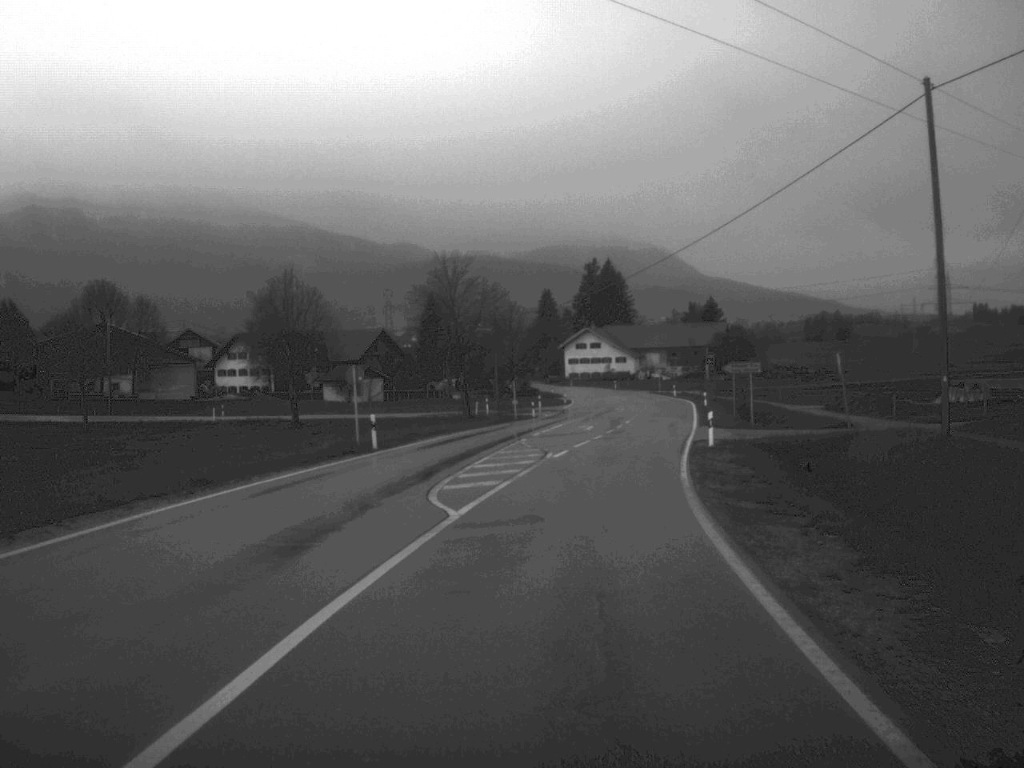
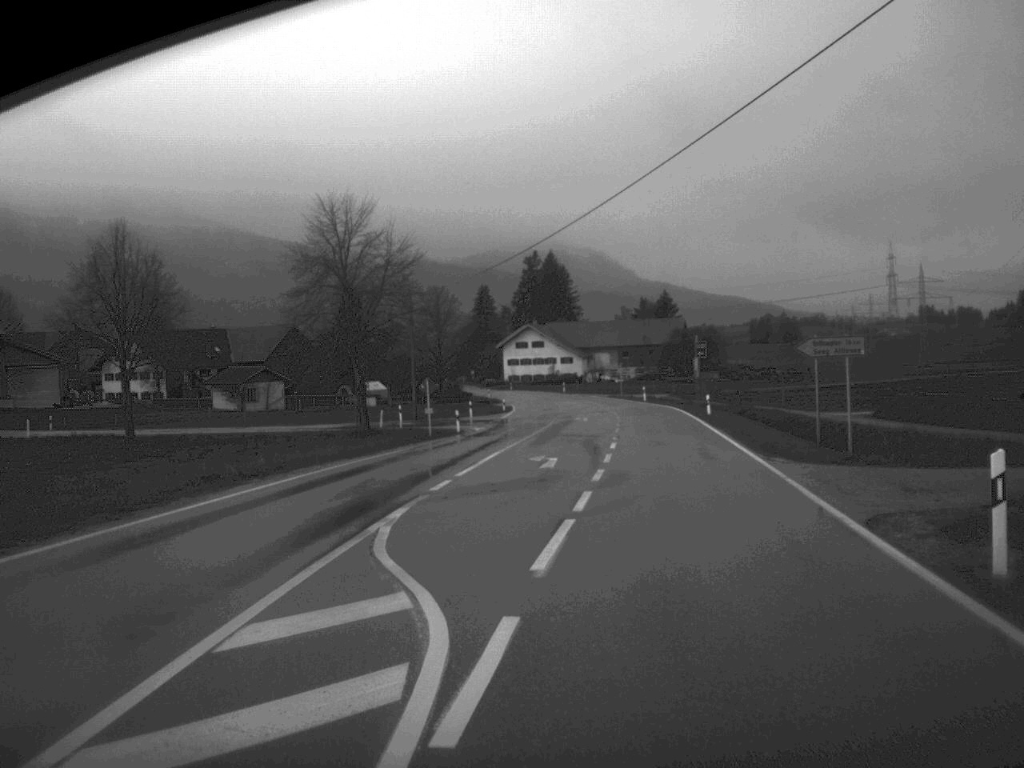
(+0.7, +26.1) m; +3°
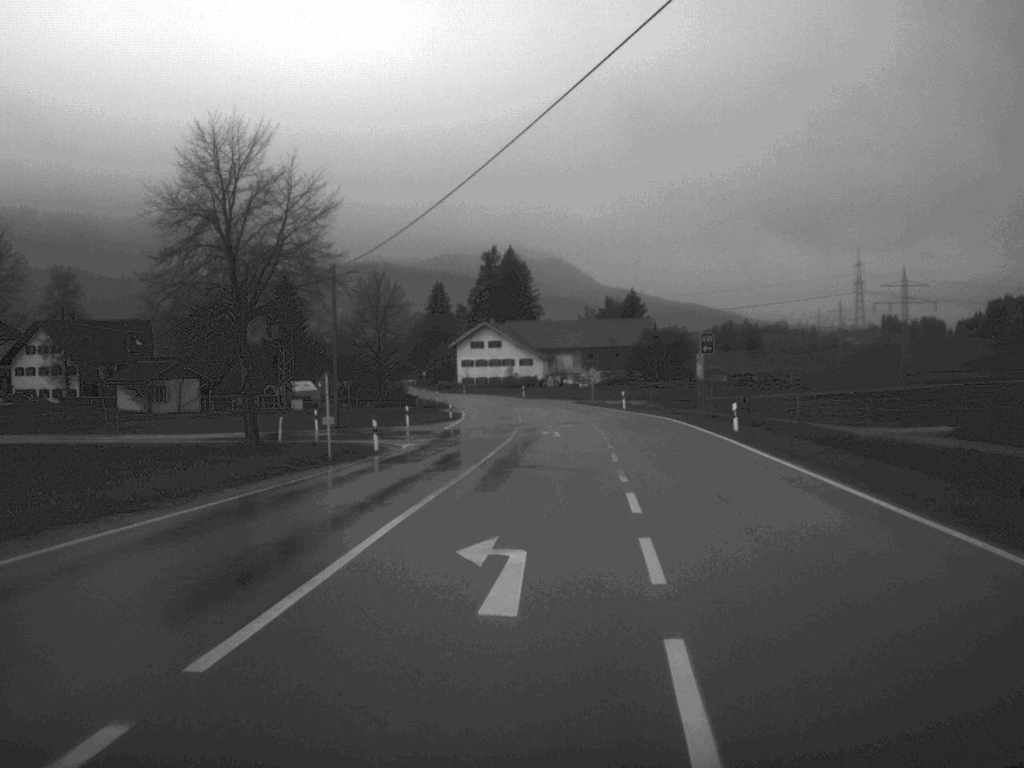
(+0.3, +17.3) m; +2°
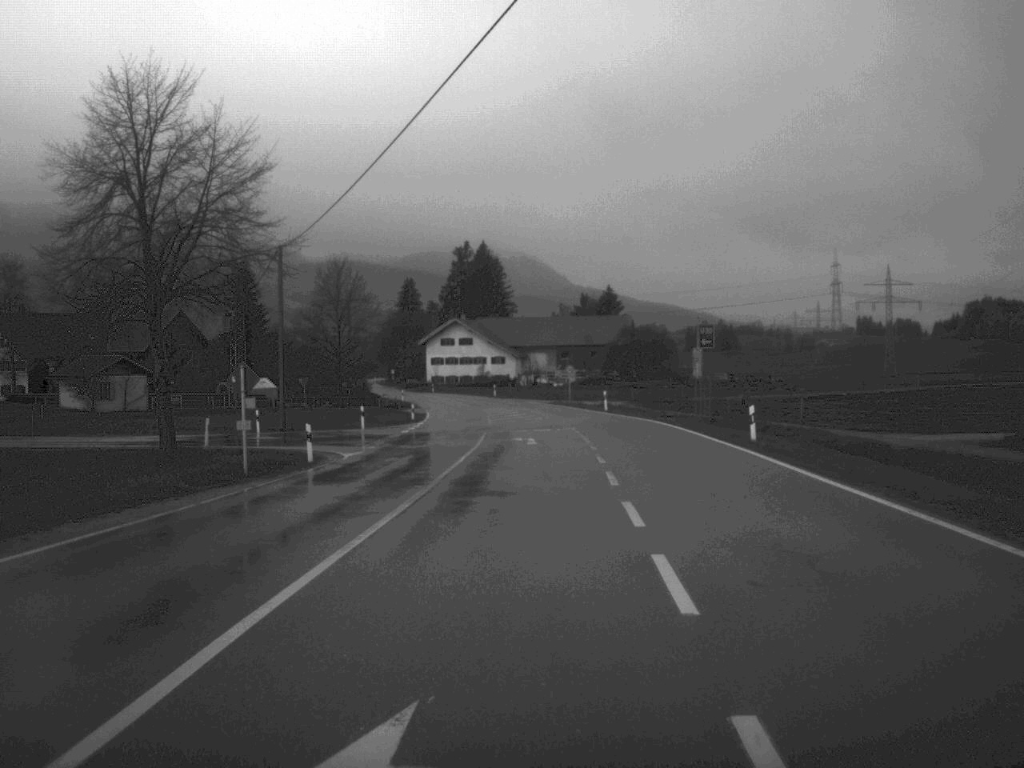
(+0.1, +7.5) m; +1°
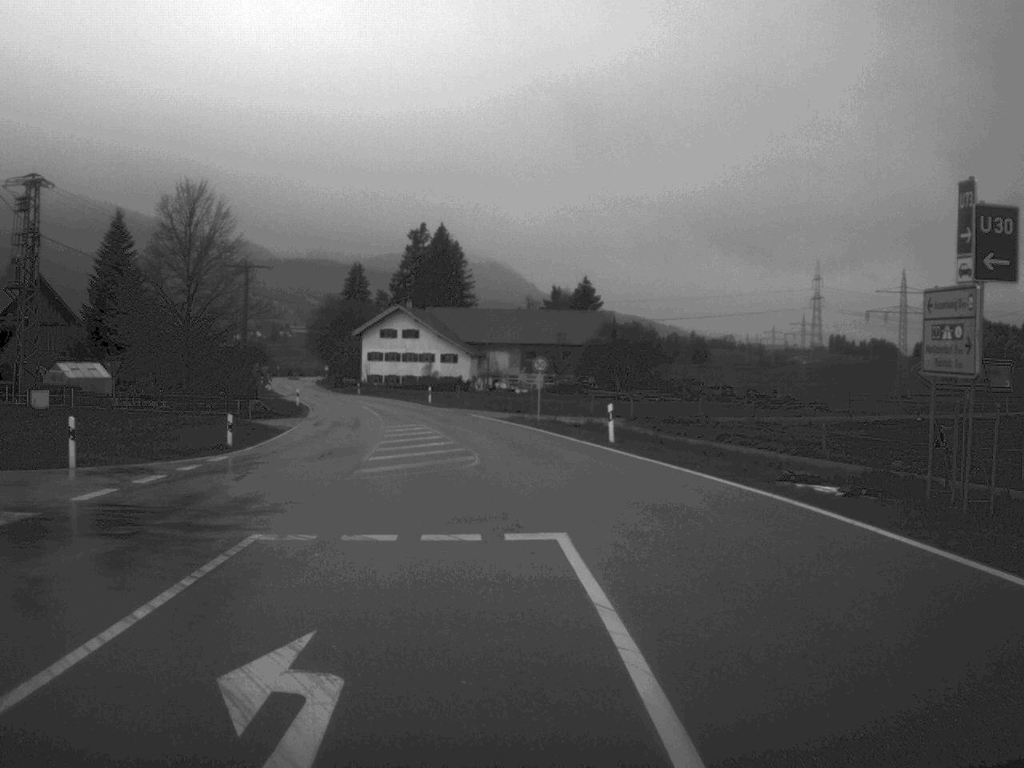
(+0.9, +33.3) m; +1°
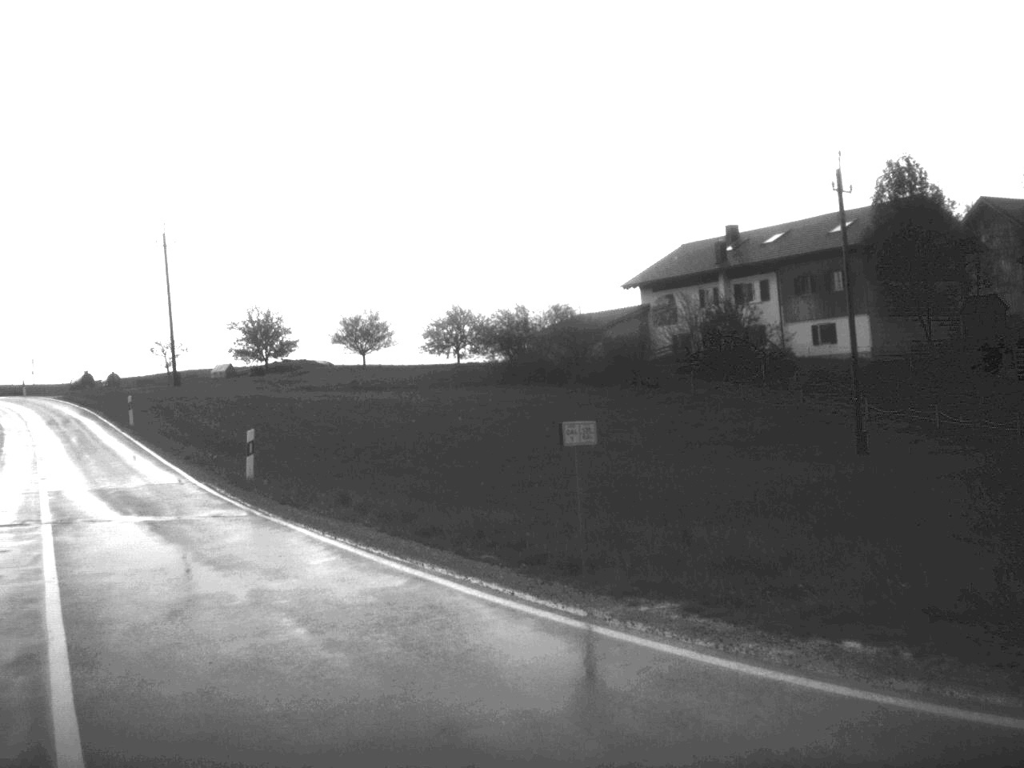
(-9.3, +15.4) m; -85°
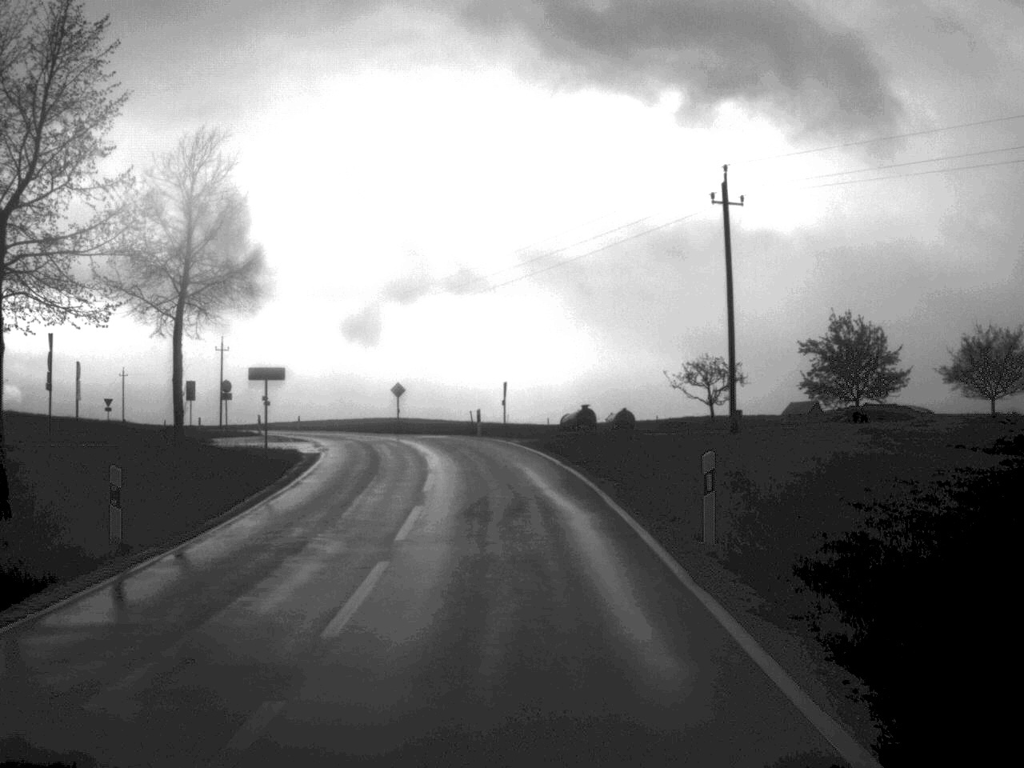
(-8.8, +28.3) m; -21°
